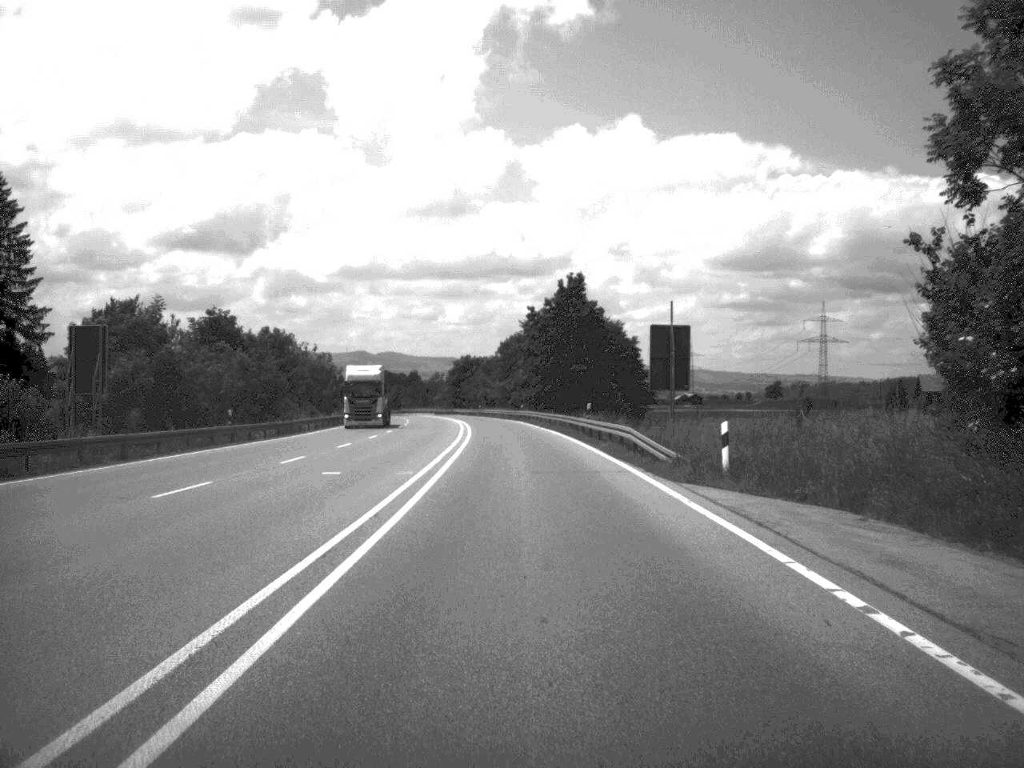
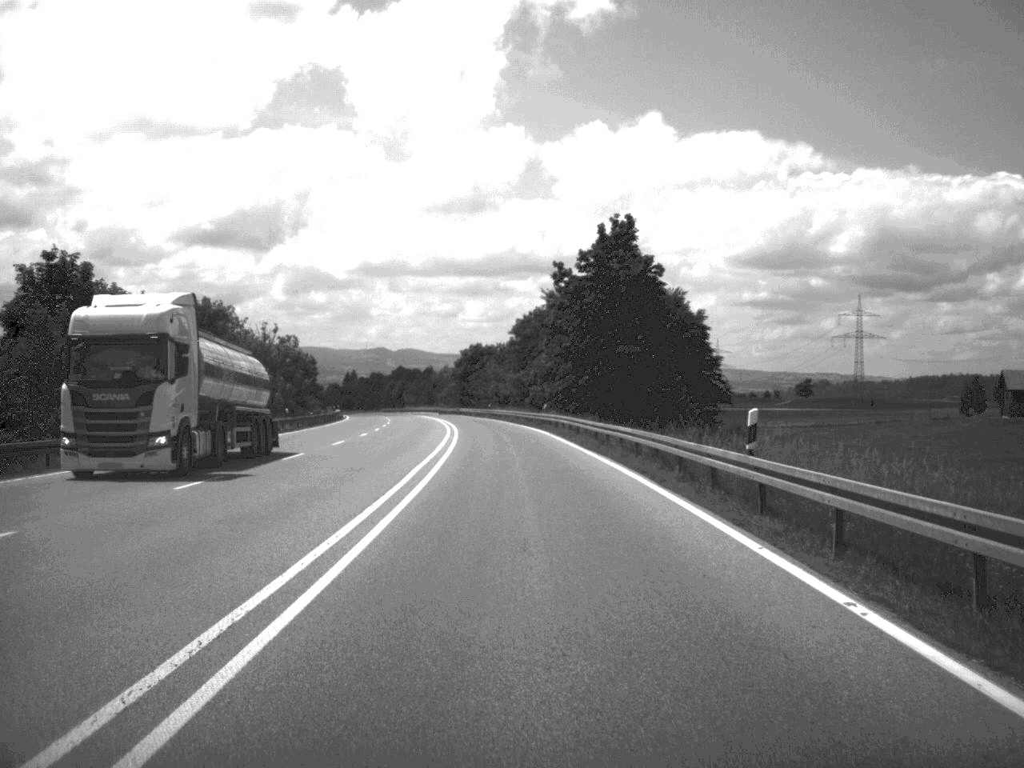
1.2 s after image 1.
(-0.3, +33.7) m; -1°
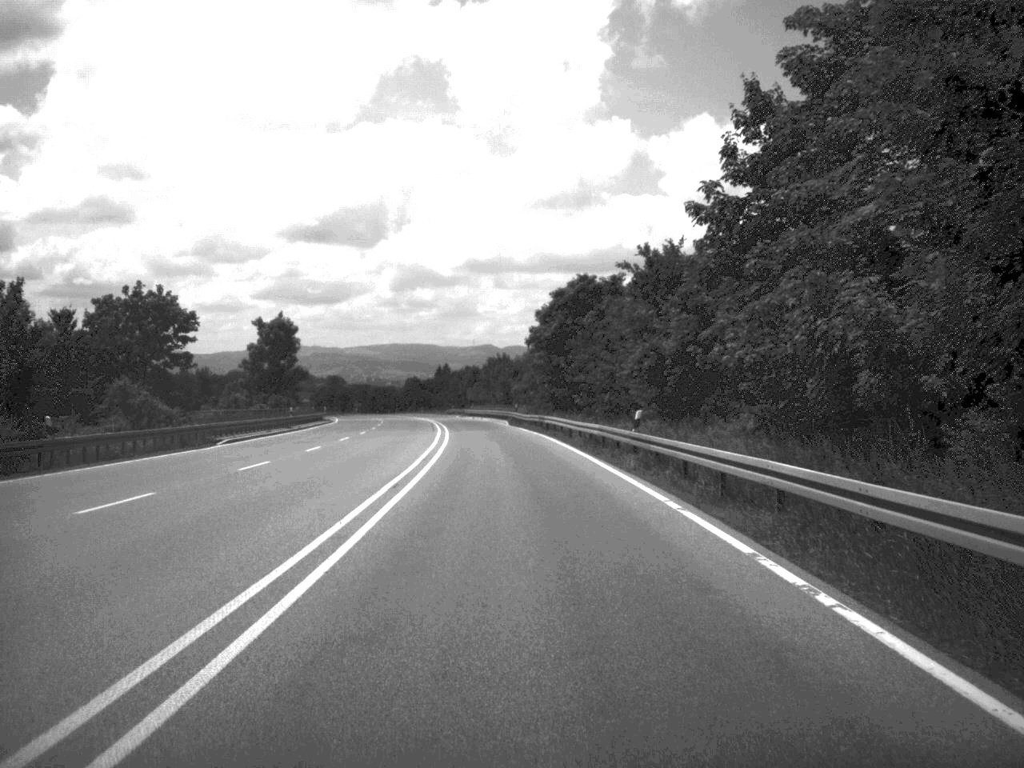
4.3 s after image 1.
(-3.6, +87.9) m; -5°
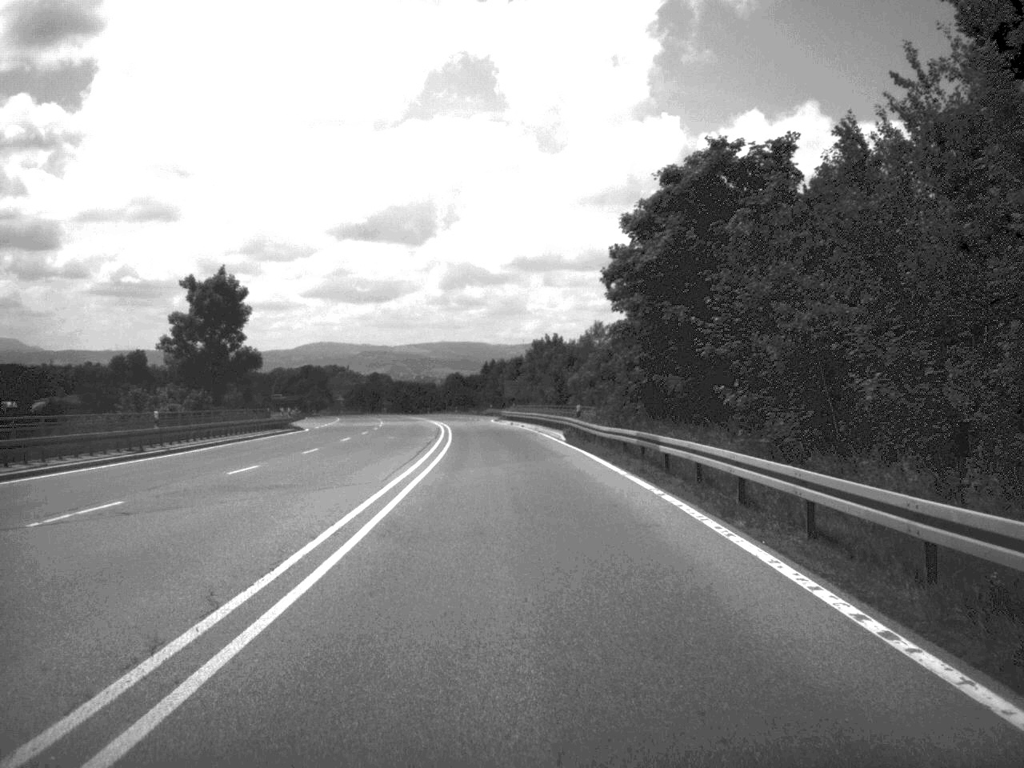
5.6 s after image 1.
(-0.8, +37.0) m; -2°
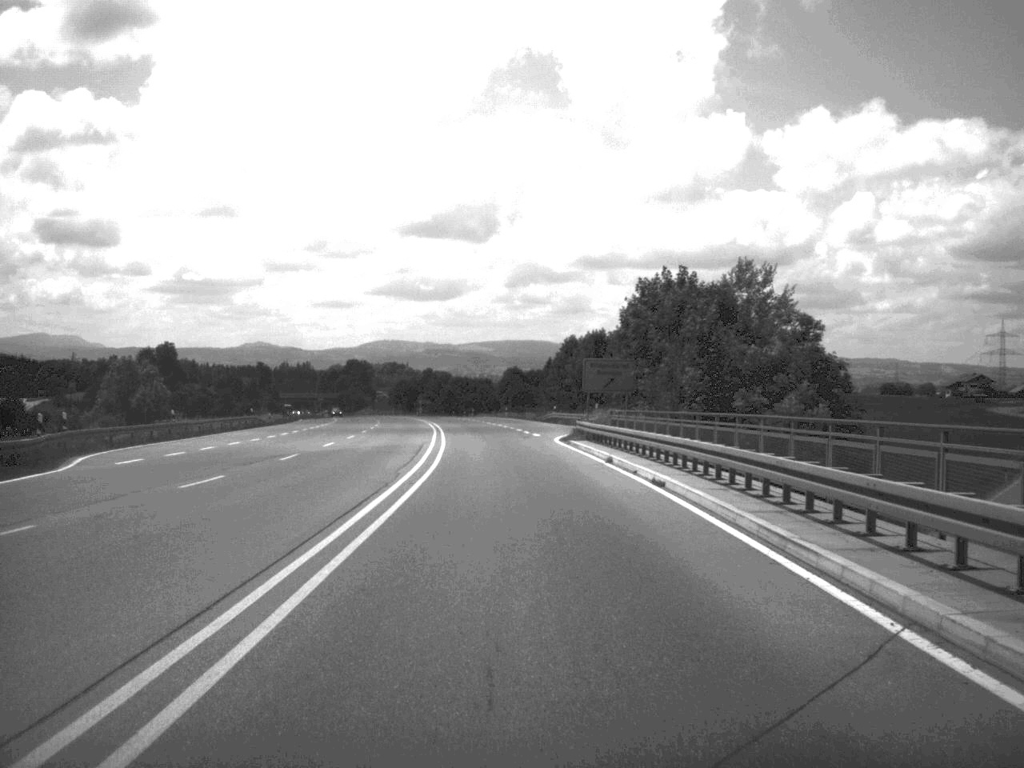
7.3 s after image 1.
(-1.4, +52.0) m; -3°
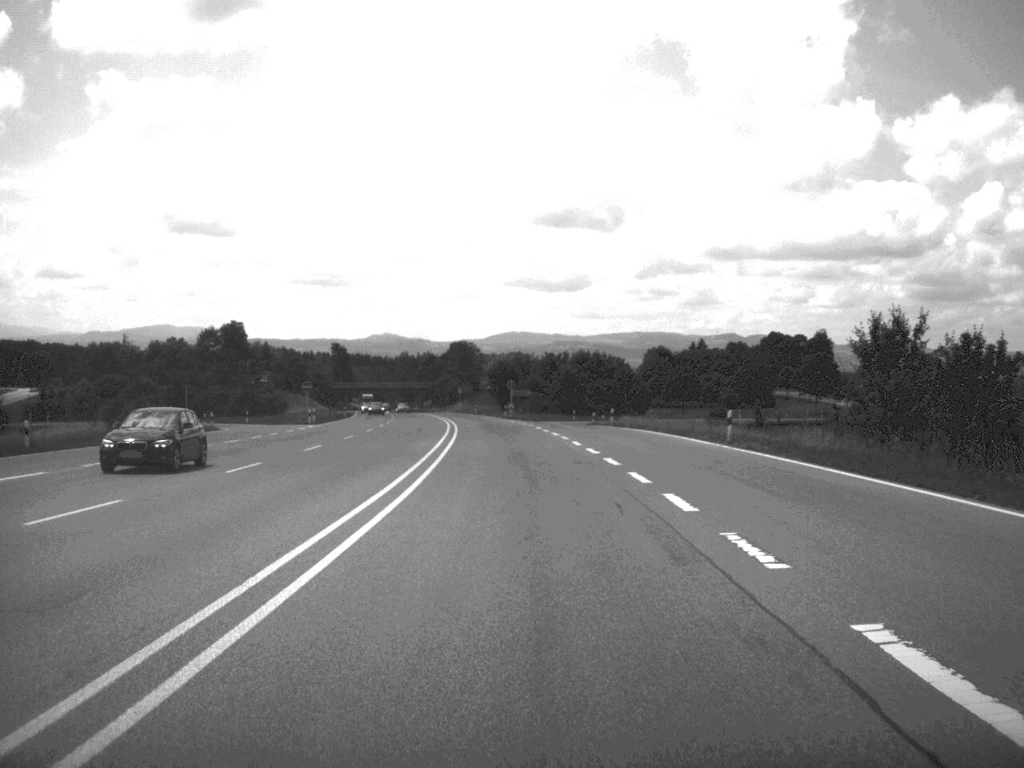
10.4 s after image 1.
(-4.6, +90.6) m; -6°
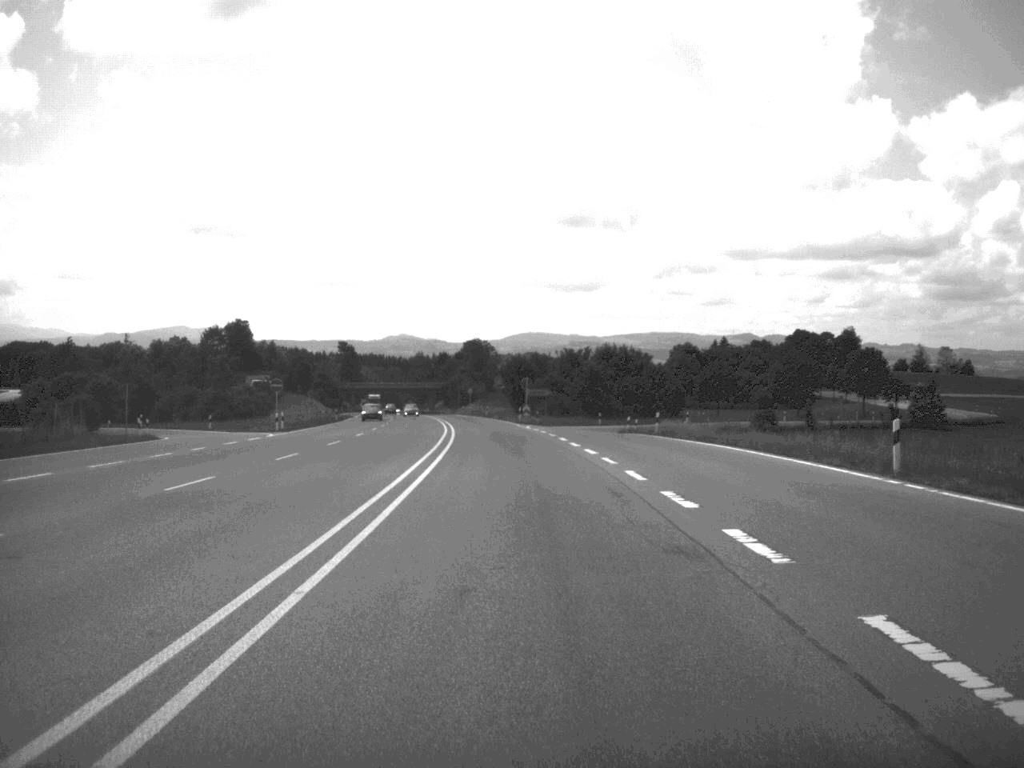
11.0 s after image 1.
(-0.1, +17.0) m; -1°
